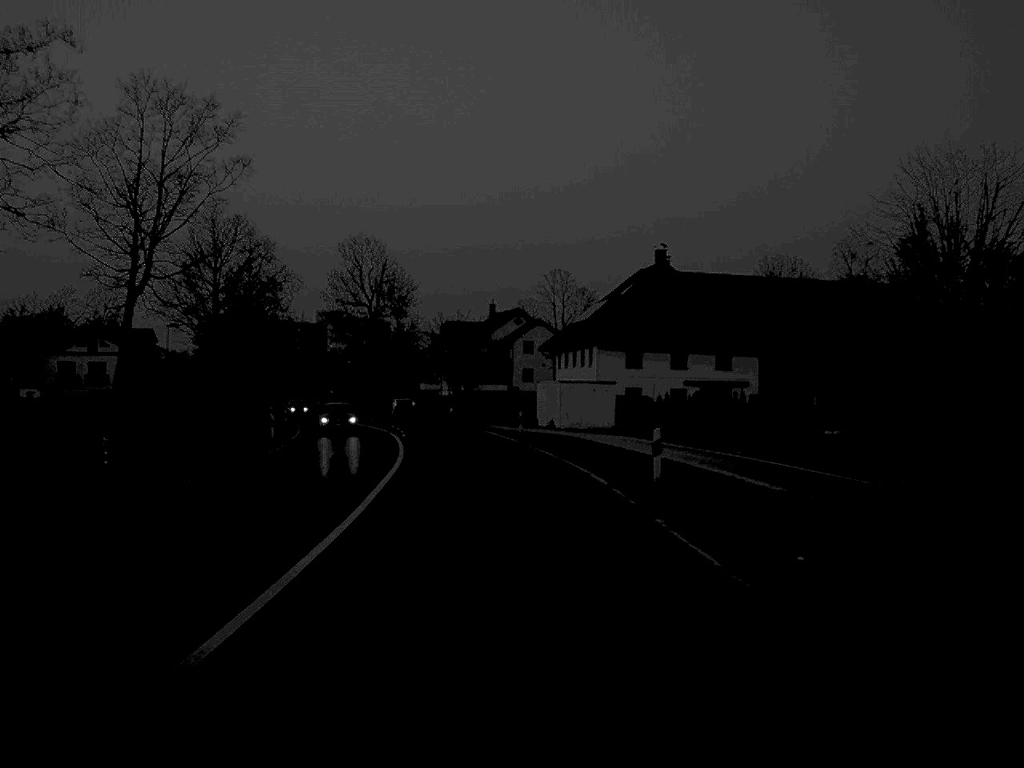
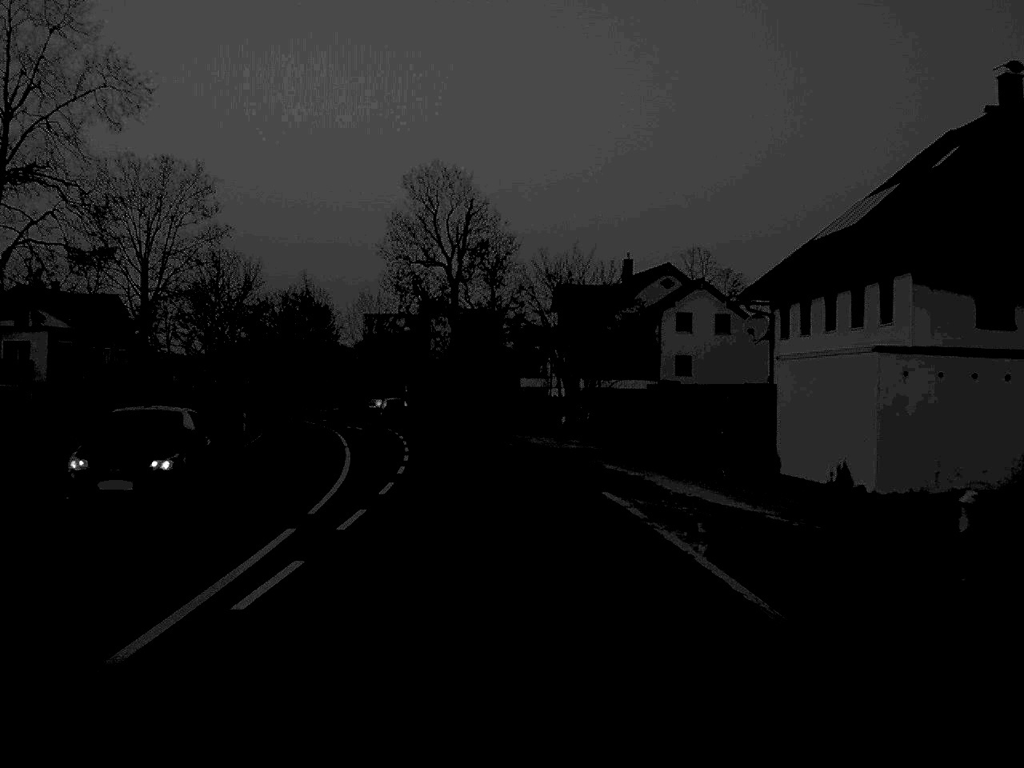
(-1.9, +44.5) m; -5°
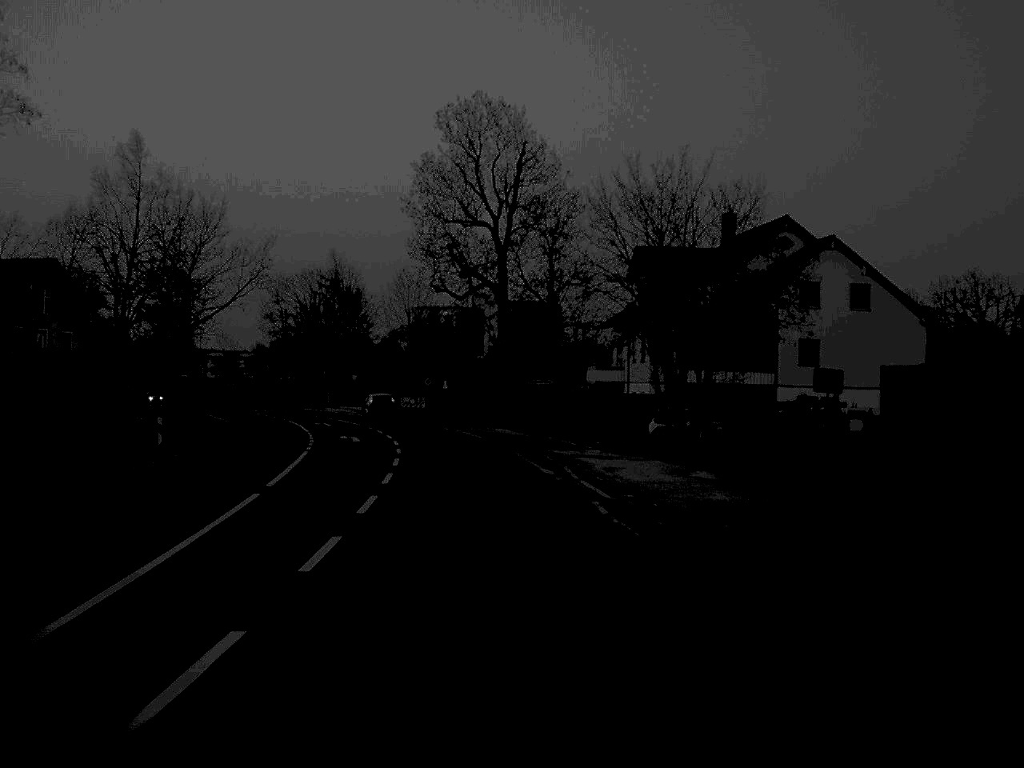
(-0.5, +21.8) m; -3°
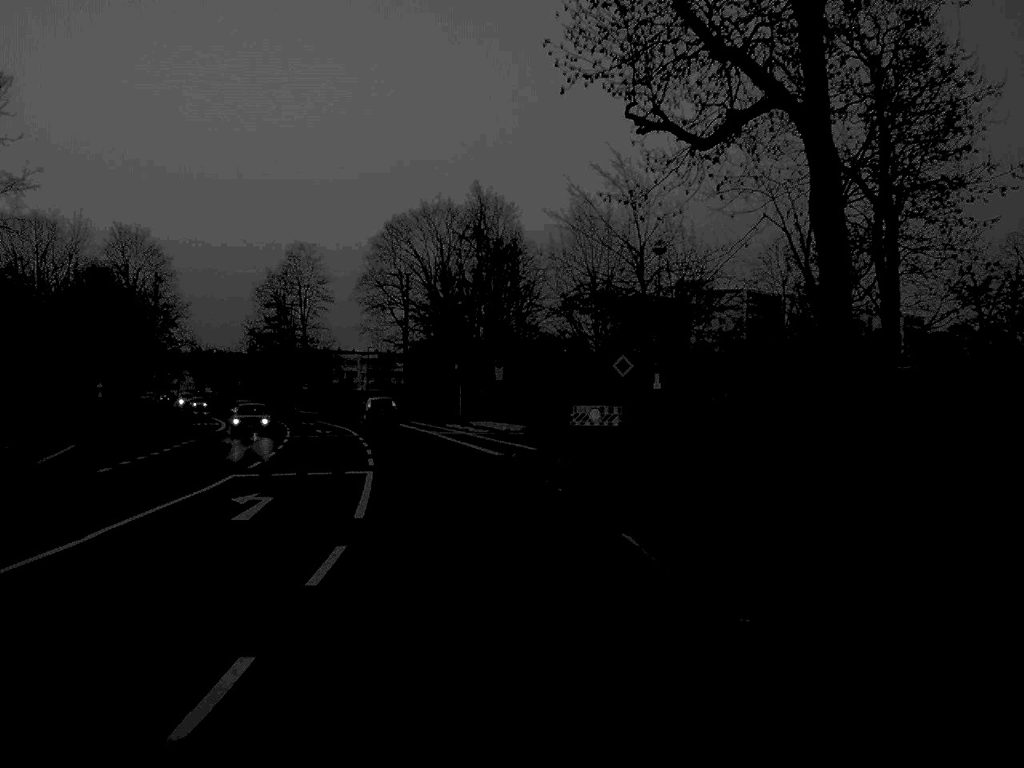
(-3.5, +48.6) m; -9°
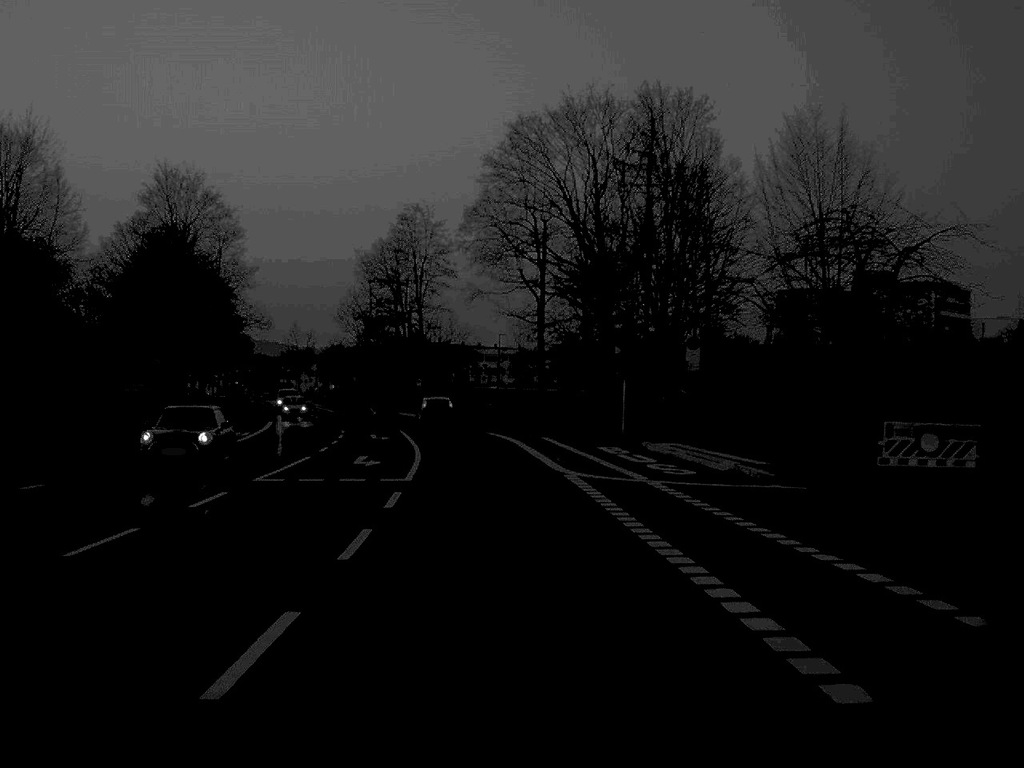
(-1.8, +29.4) m; -7°
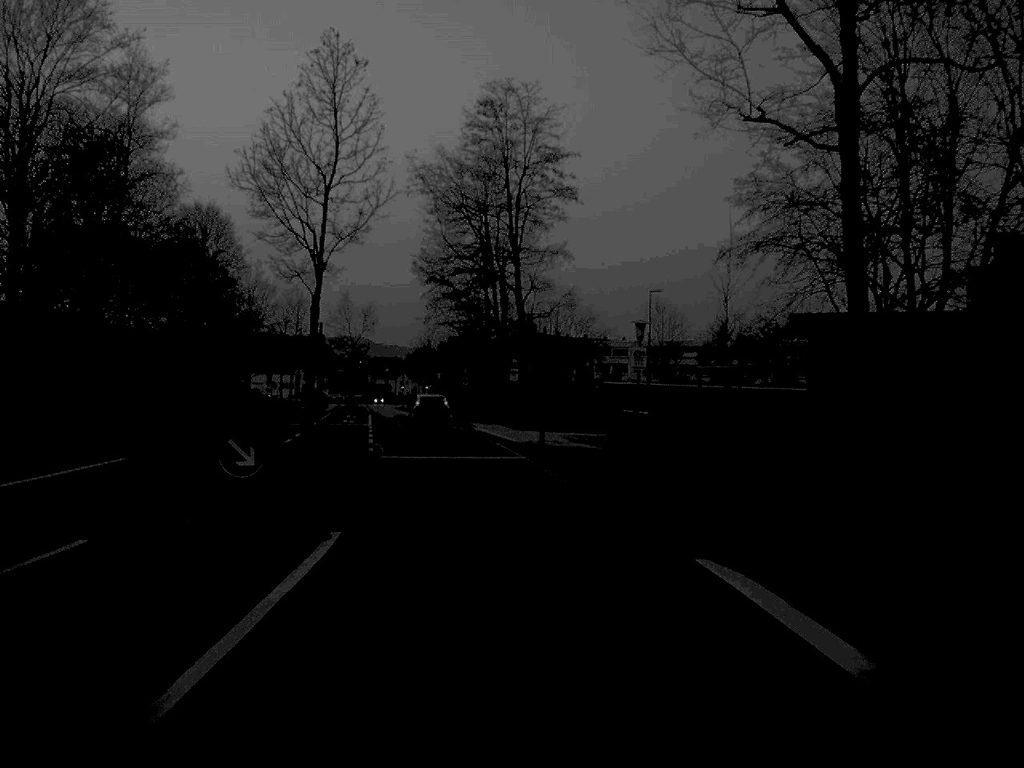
(-2.2, +45.3) m; -5°
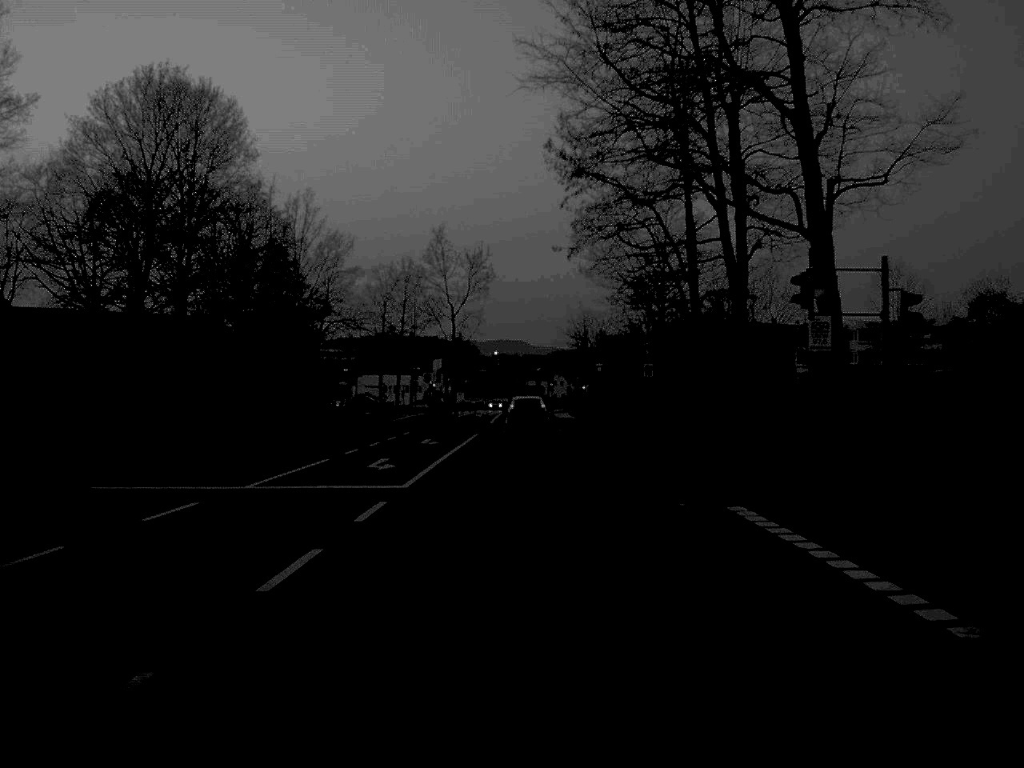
(-2.8, +42.9) m; -7°
